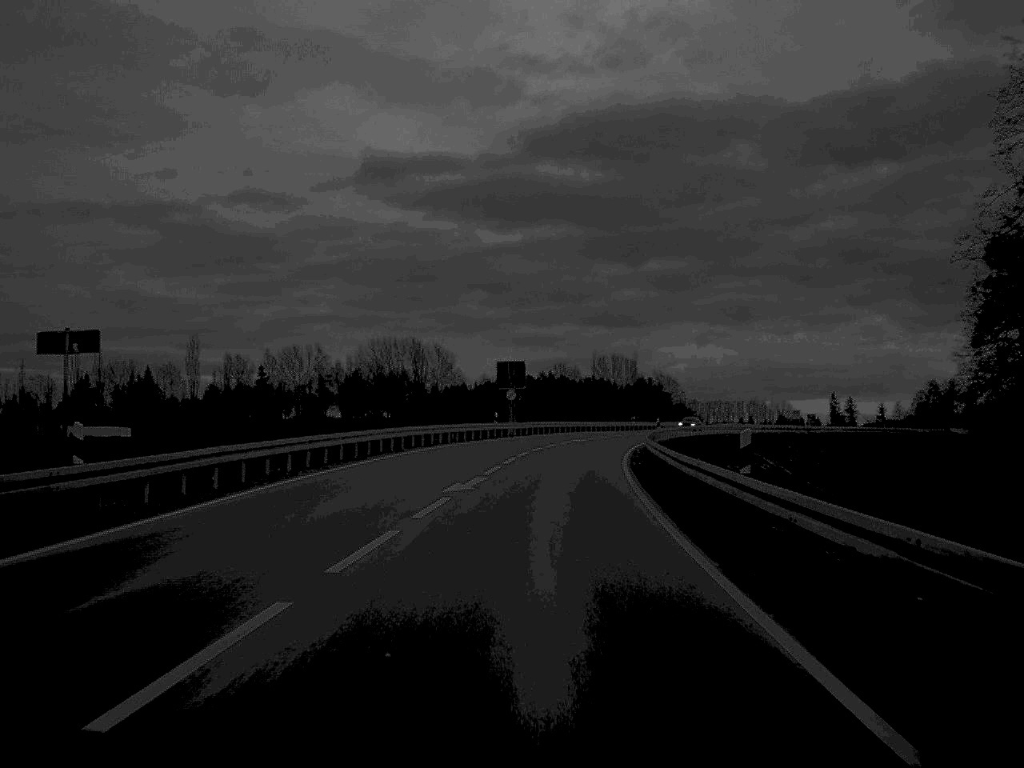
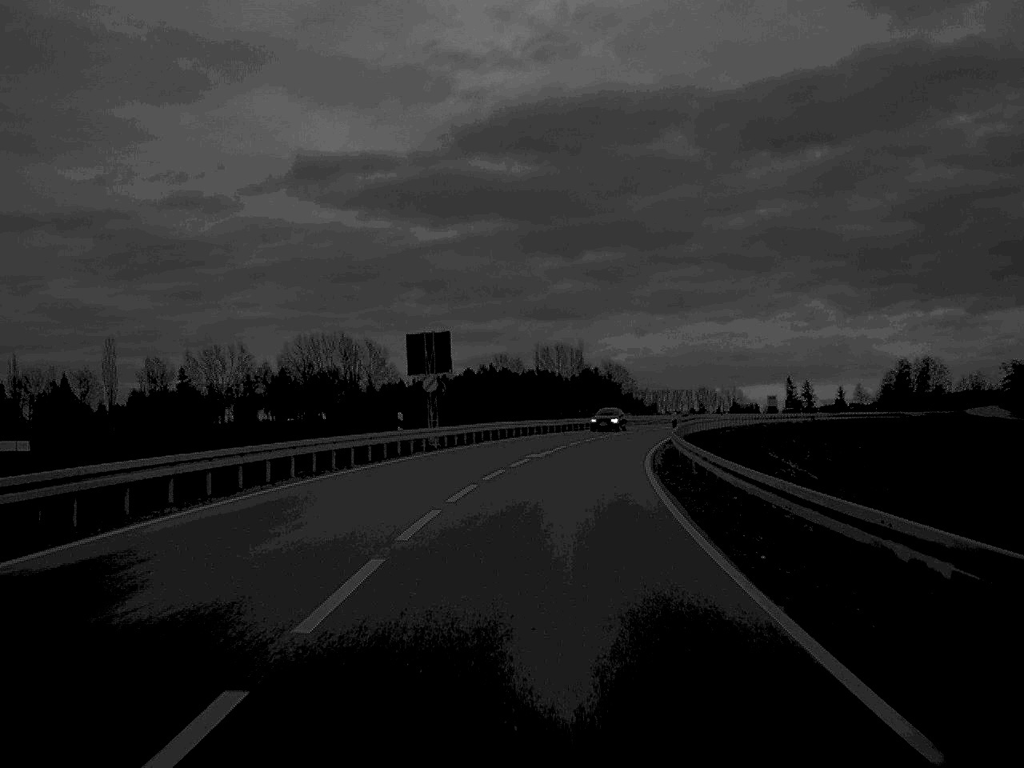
(+0.5, +27.1) m; +3°
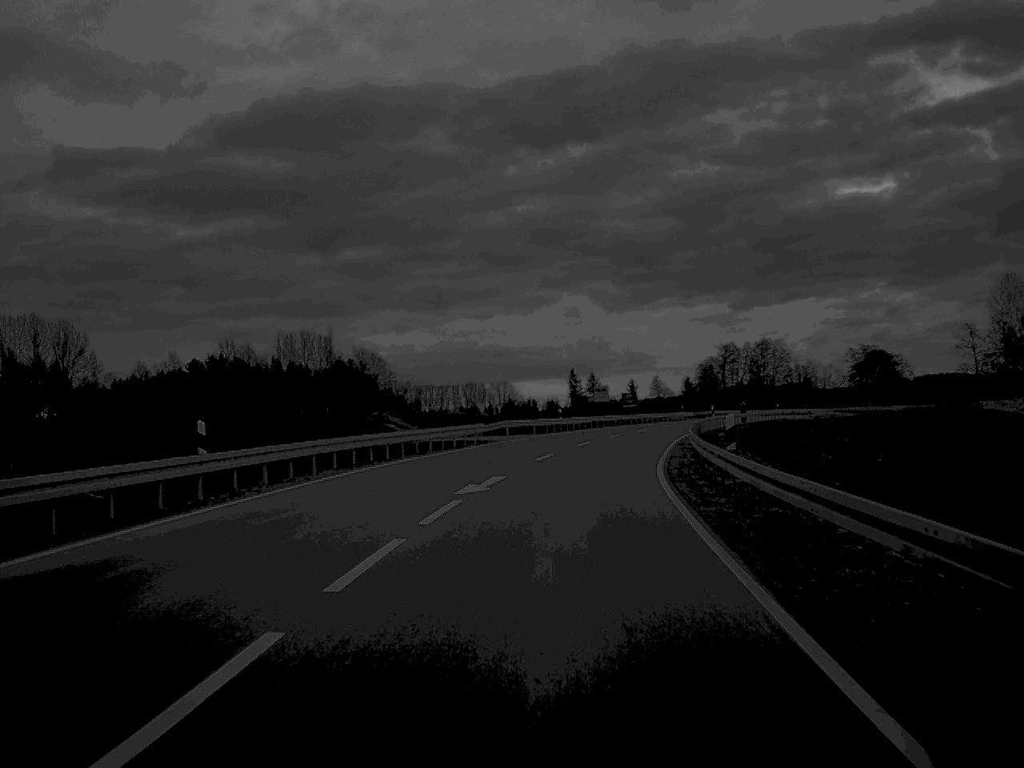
(+6.7, +69.1) m; +11°
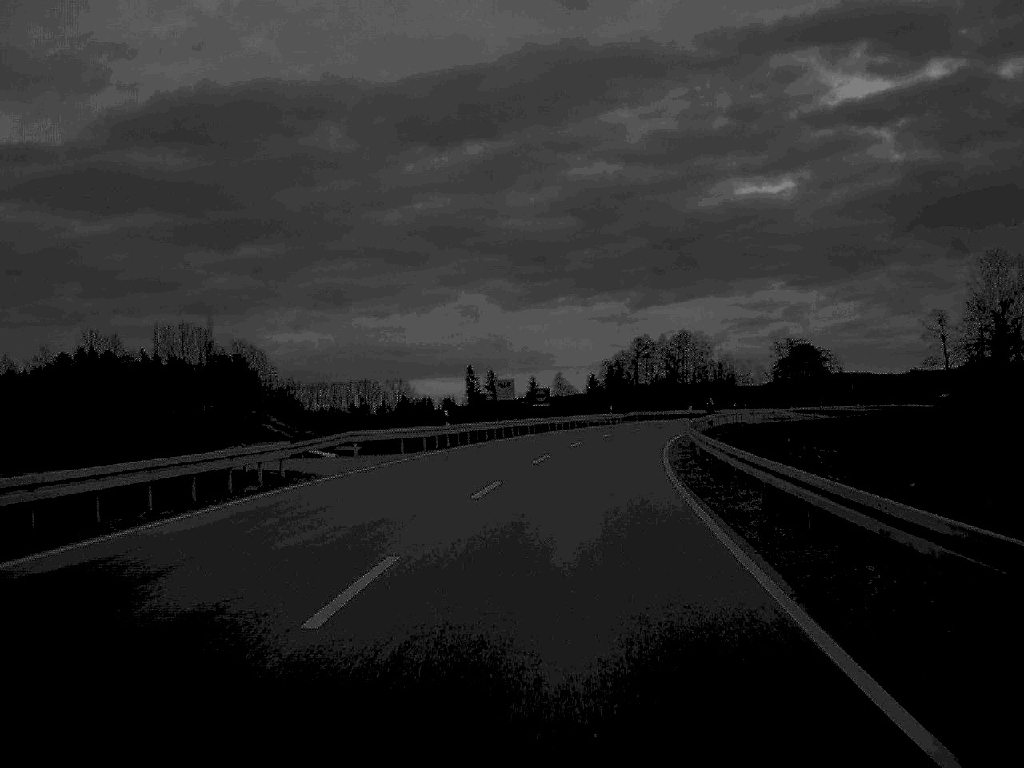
(+1.0, +26.2) m; +5°
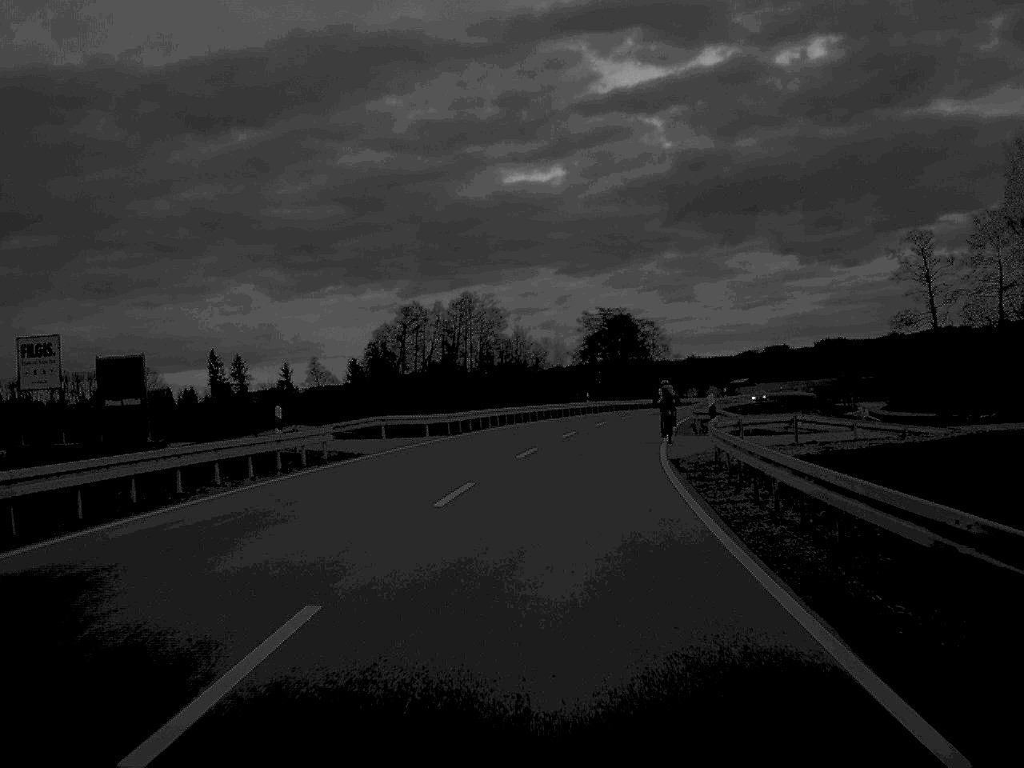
(+6.1, +62.2) m; +10°
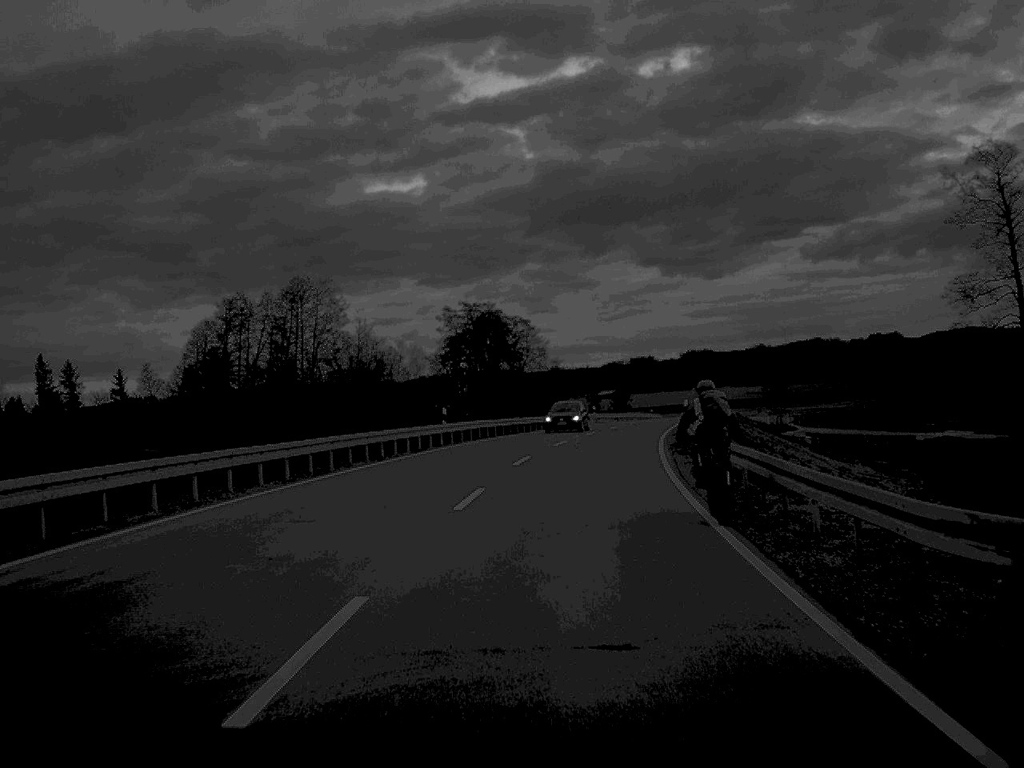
(+1.7, +34.3) m; +6°
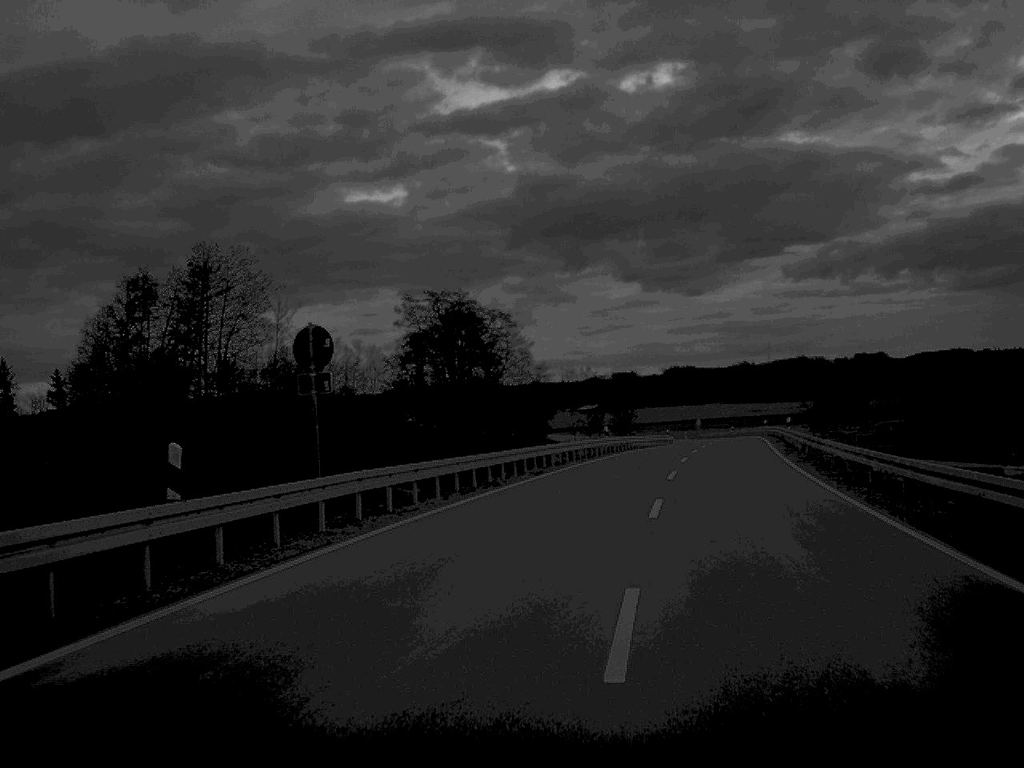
(+0.2, +33.9) m; +1°
